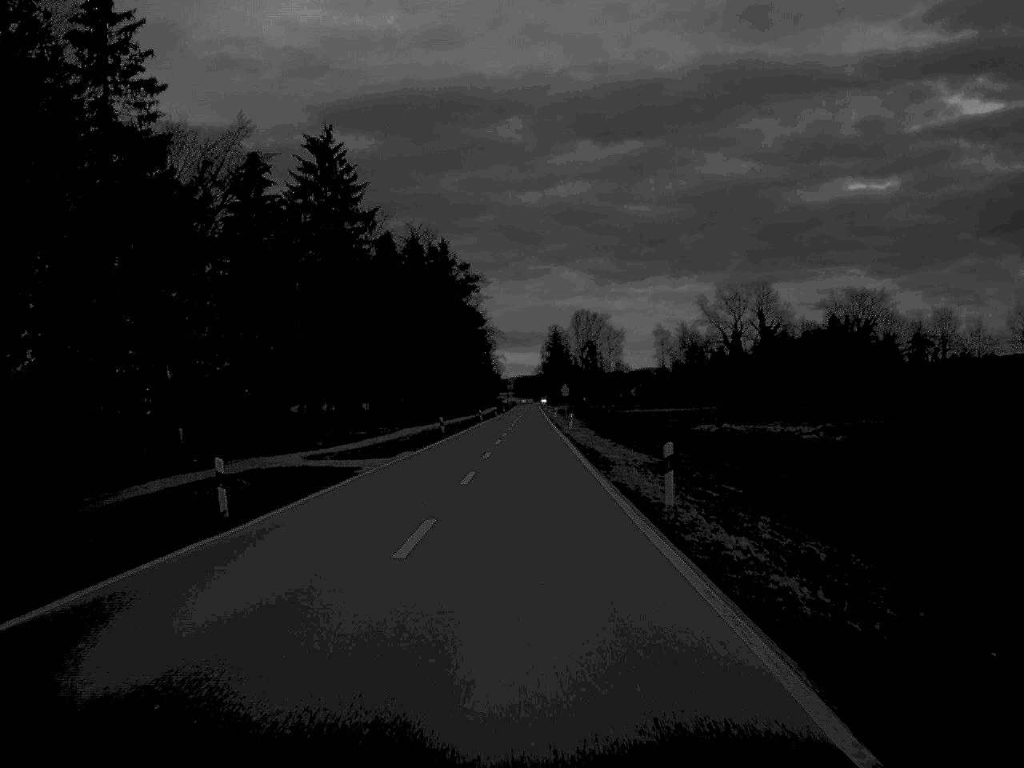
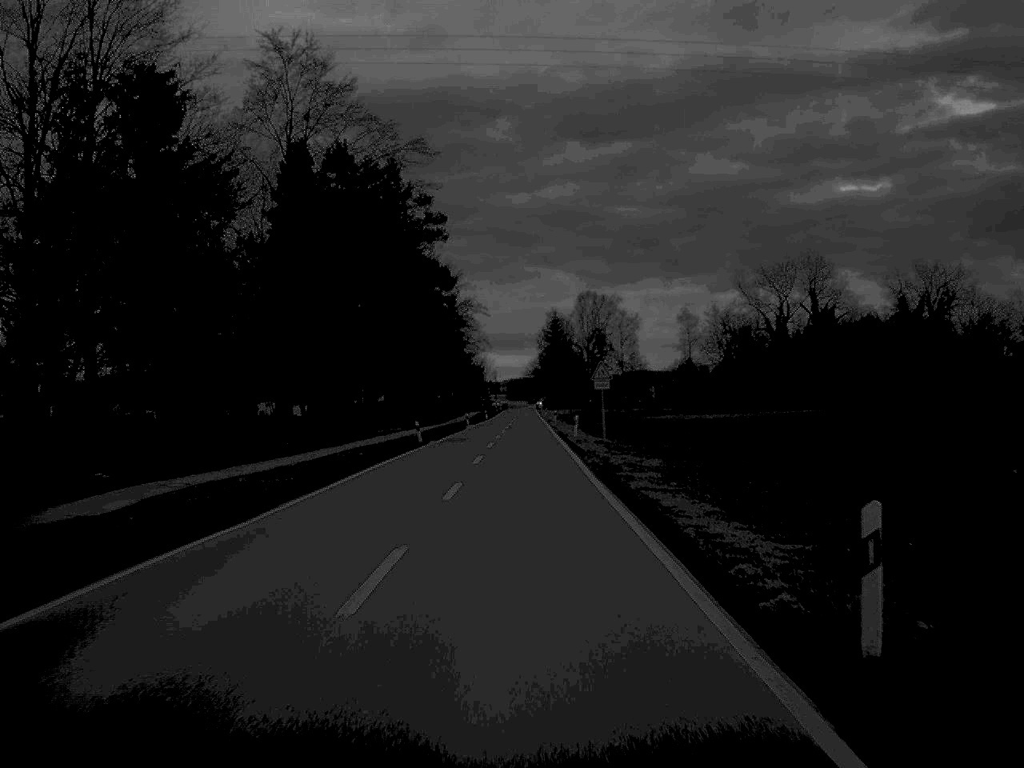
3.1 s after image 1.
(+0.3, +63.5) m; 0°
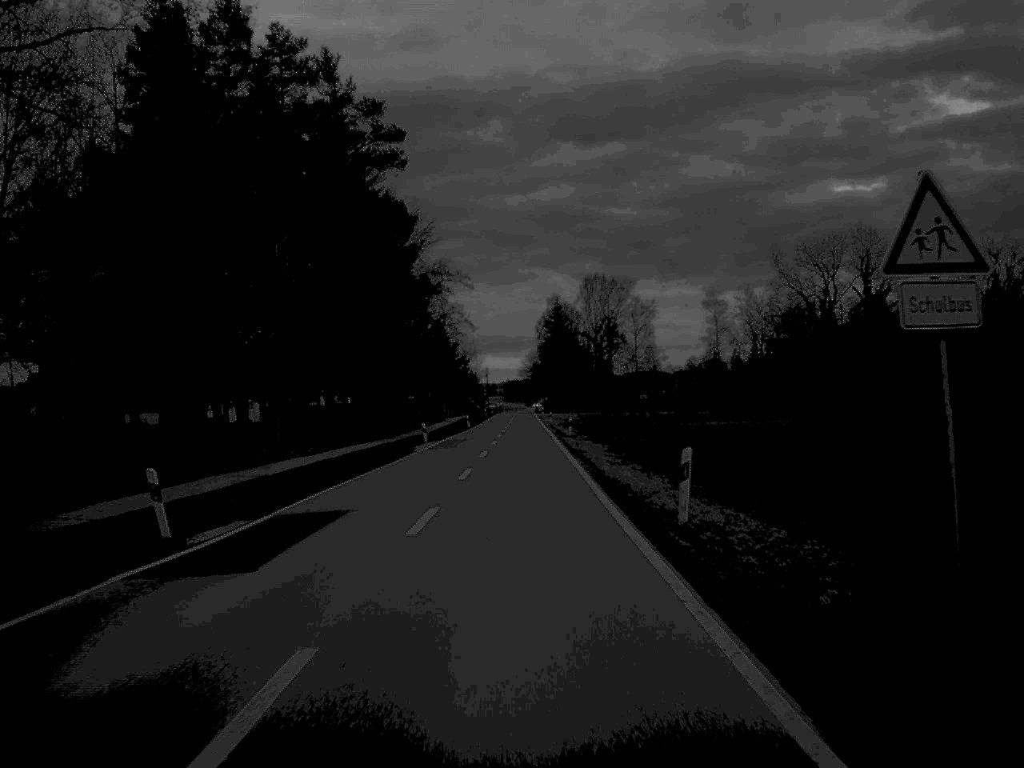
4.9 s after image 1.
(+0.1, +41.0) m; 0°
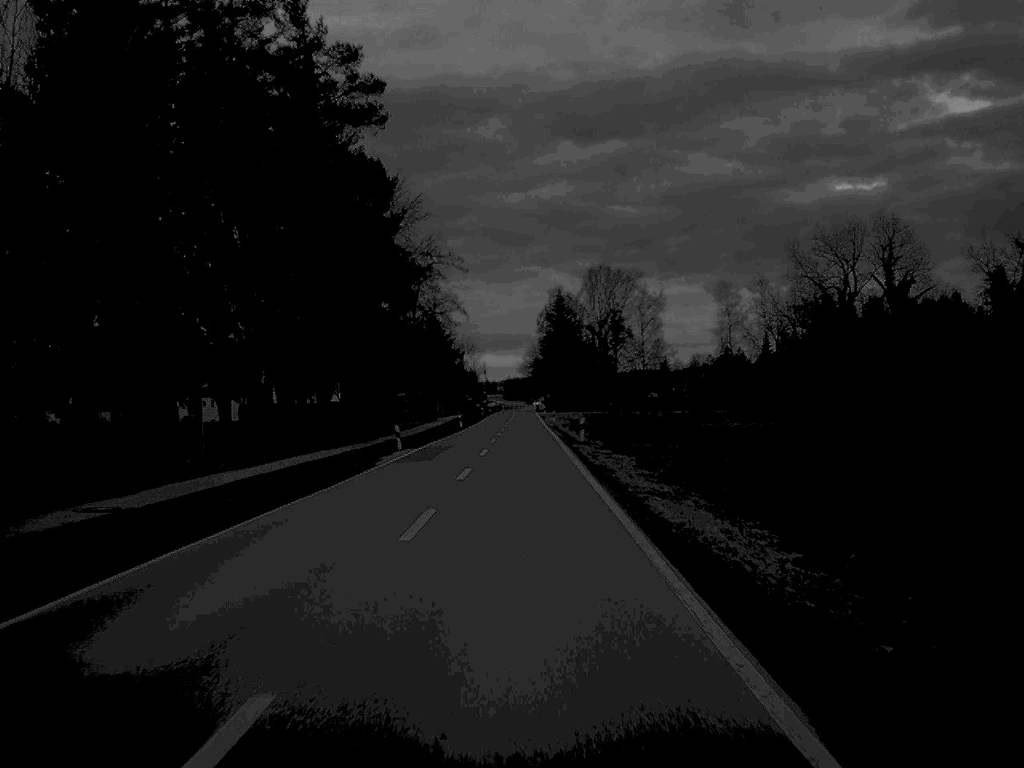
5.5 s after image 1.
(0.0, +12.9) m; 0°
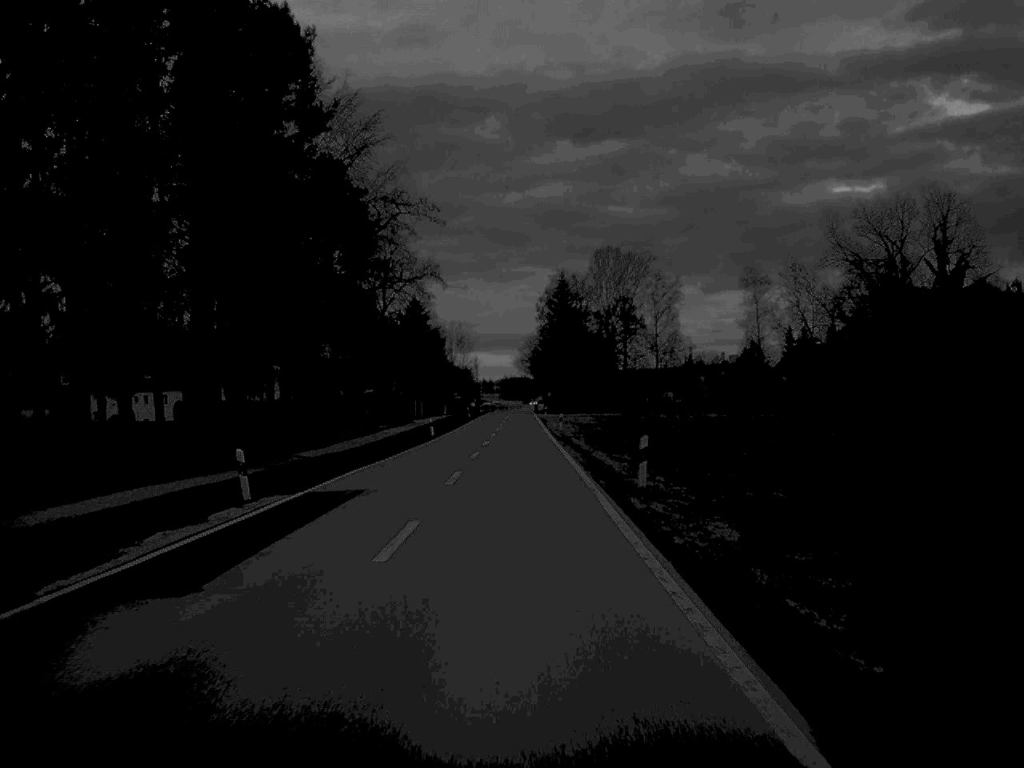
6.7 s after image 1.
(0.0, +26.6) m; 0°
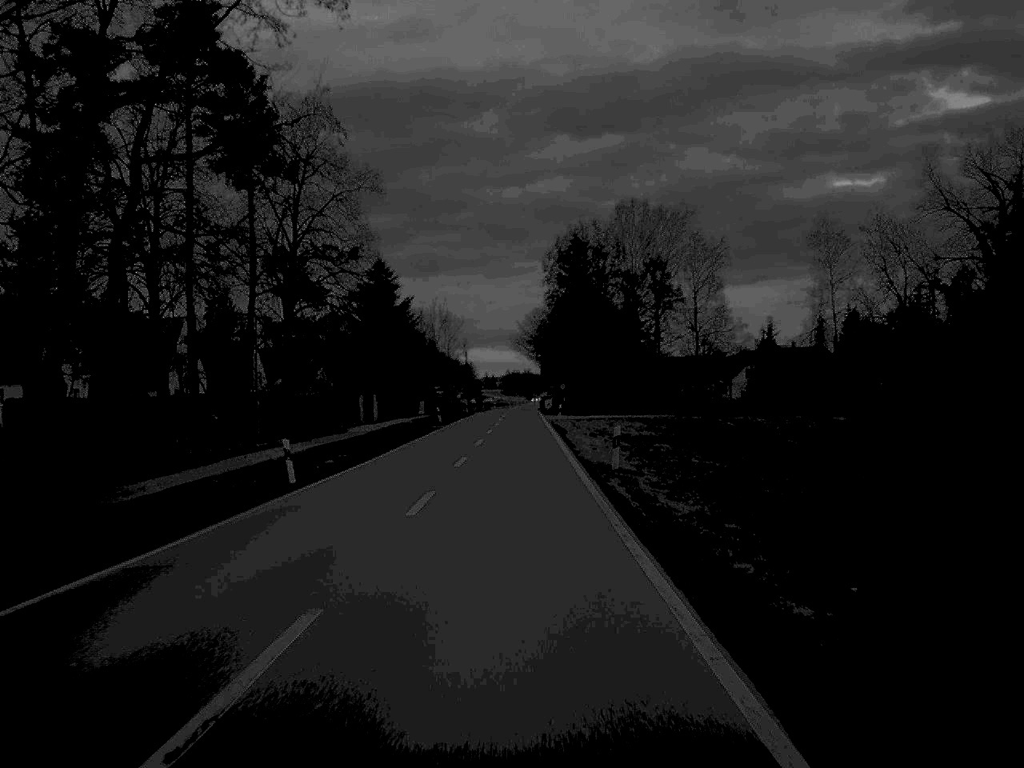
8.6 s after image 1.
(0.0, +42.4) m; 0°
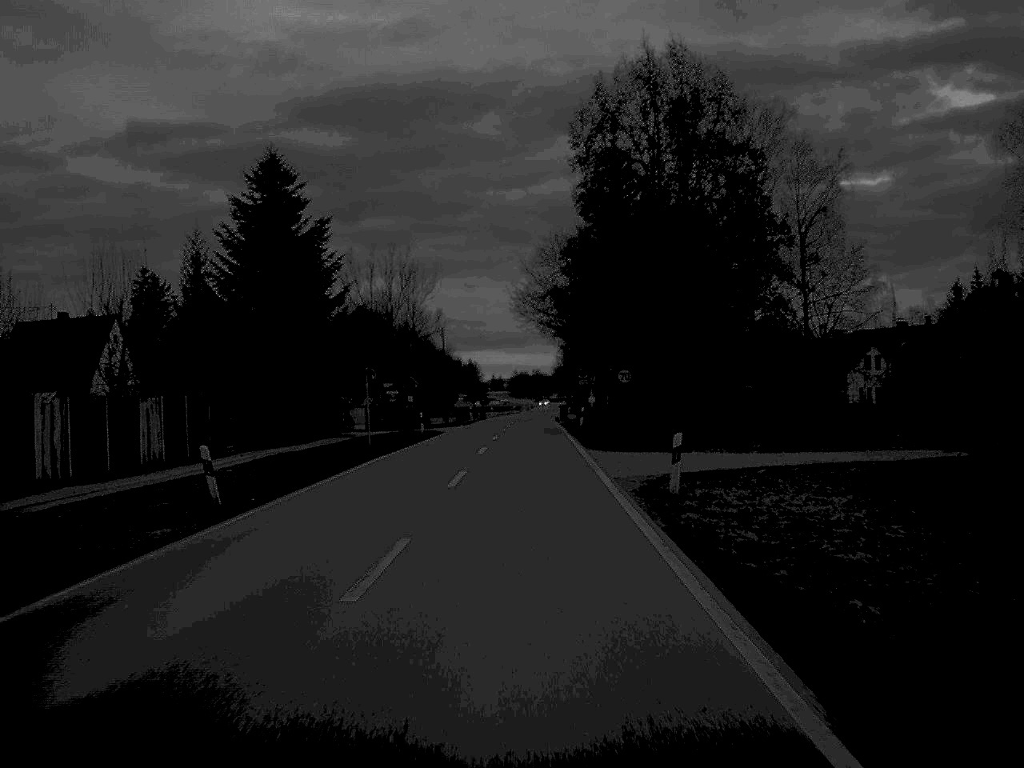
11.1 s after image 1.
(-0.1, +55.3) m; 0°
